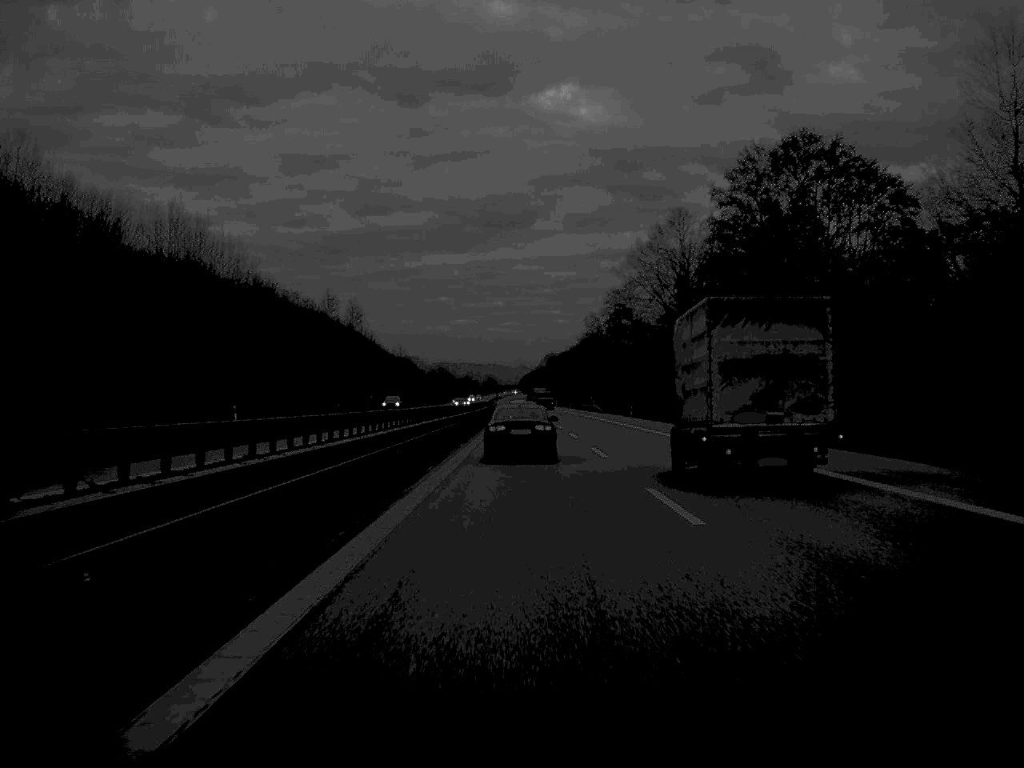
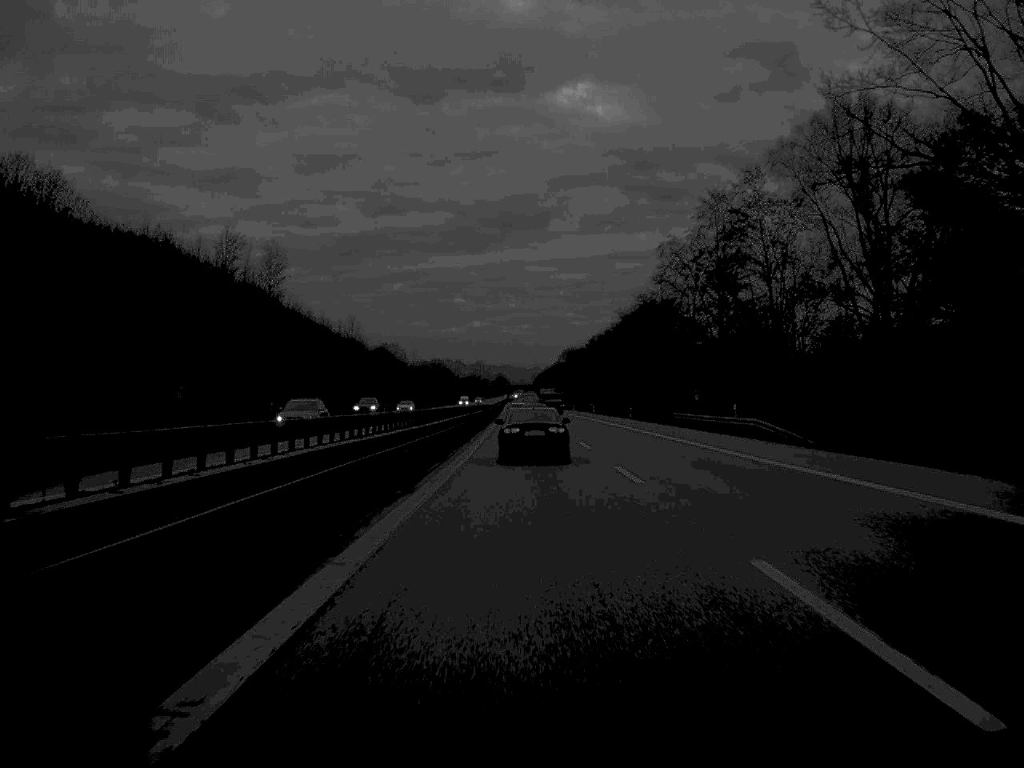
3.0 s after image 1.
(-0.4, +99.1) m; -1°
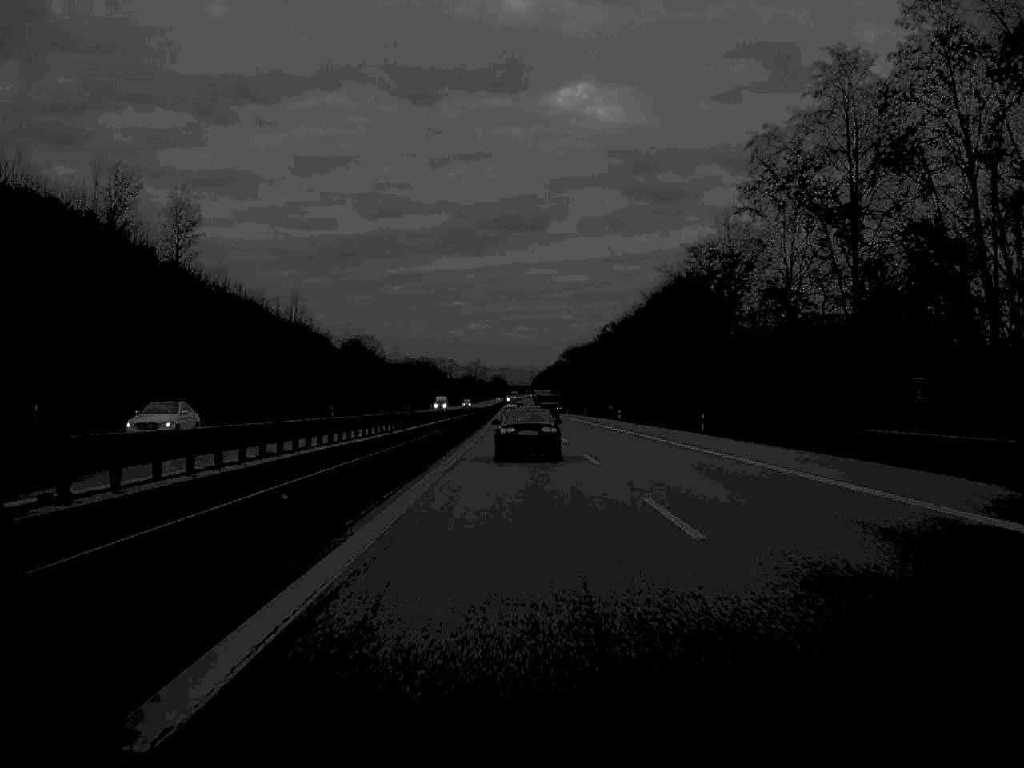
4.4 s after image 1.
(0.0, +45.7) m; 0°
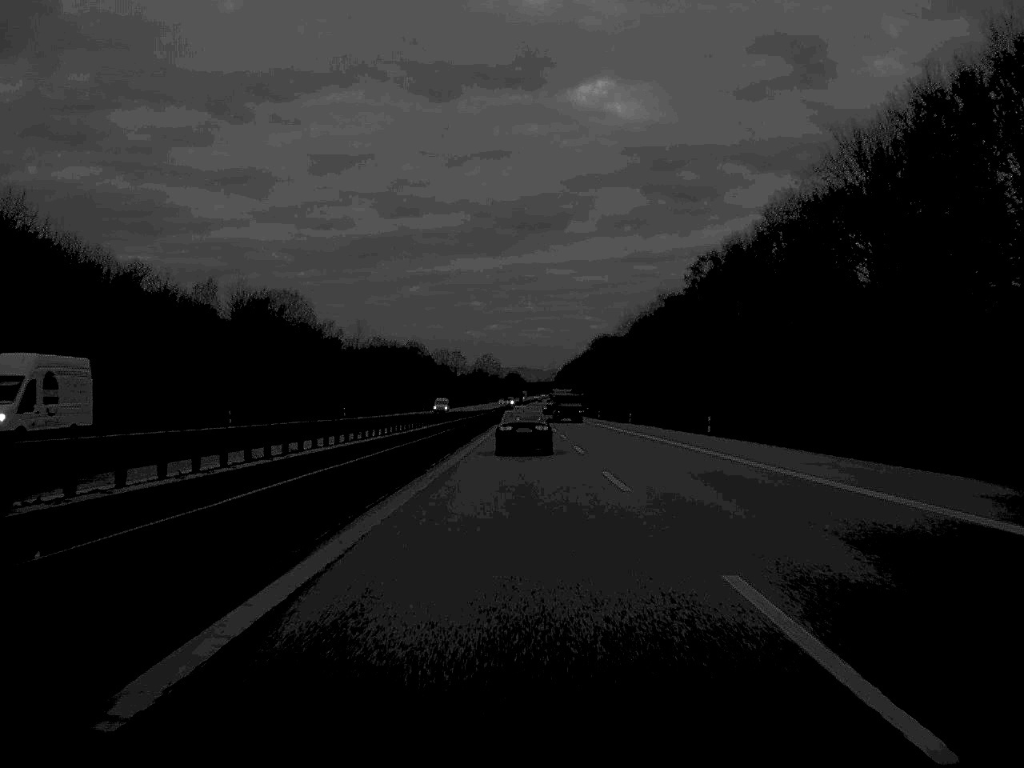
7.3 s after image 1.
(-0.8, +99.1) m; -1°
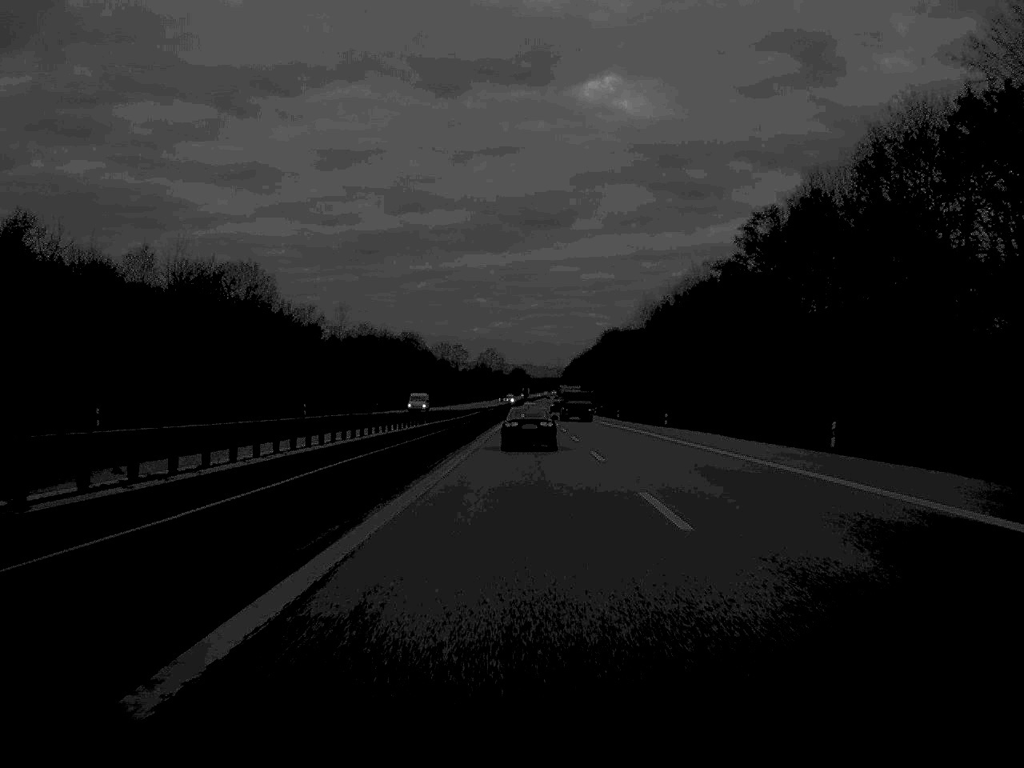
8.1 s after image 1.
(-0.1, +26.3) m; 0°
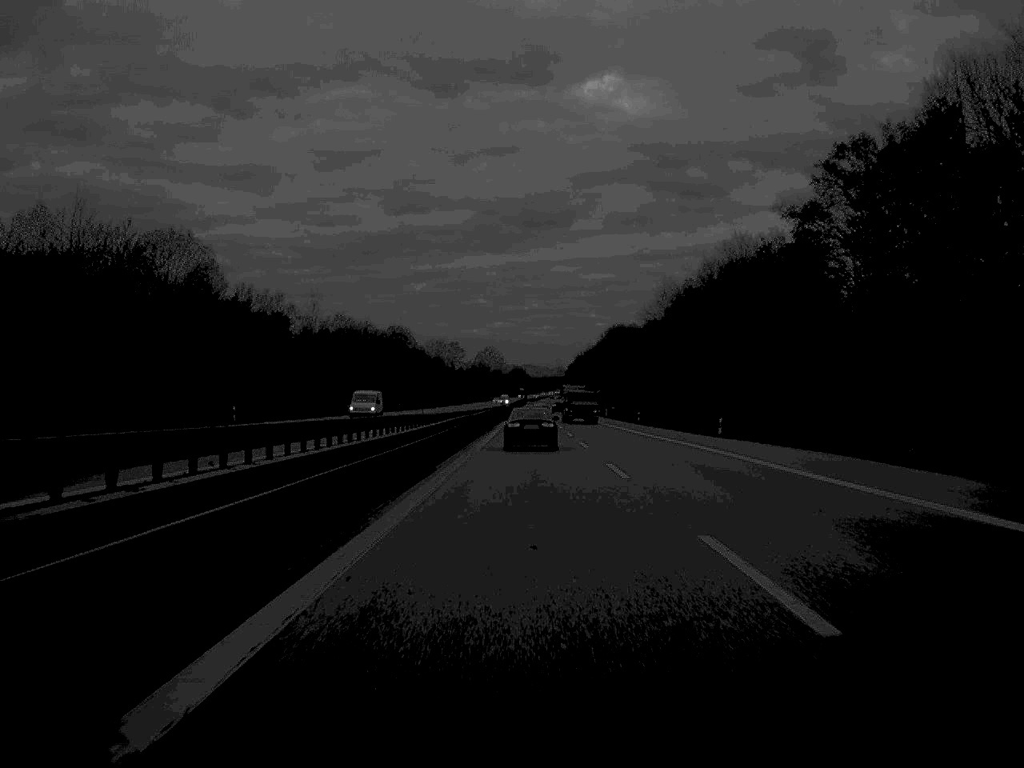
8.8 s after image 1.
(0.0, +24.3) m; 0°
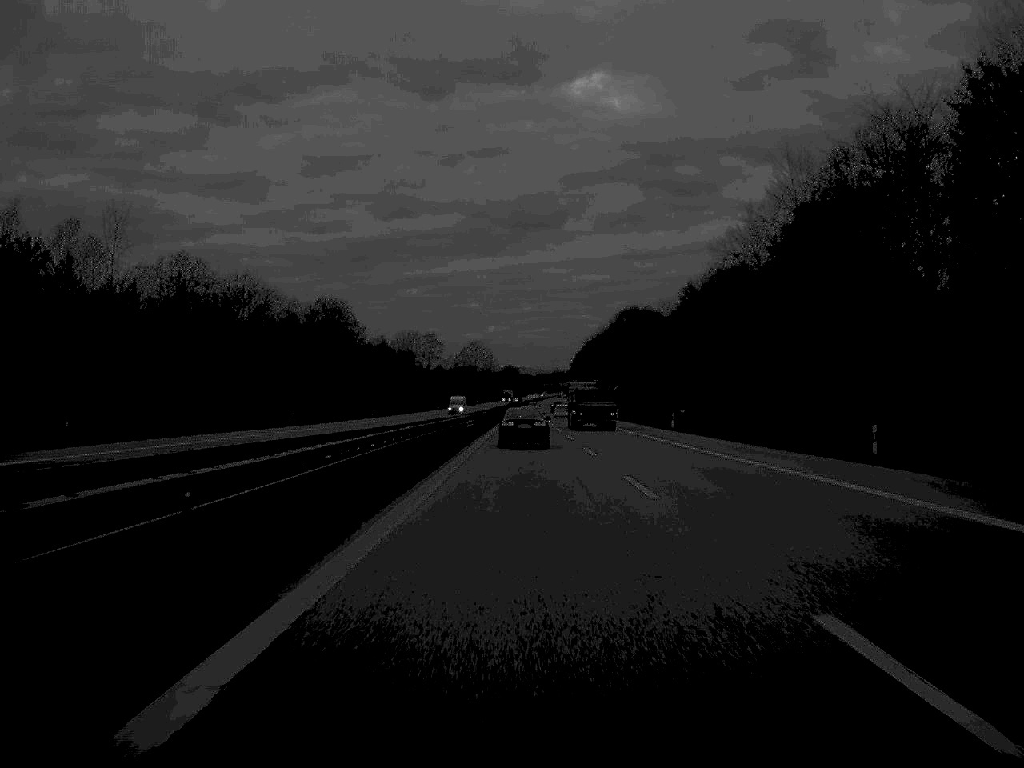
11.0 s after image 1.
(+0.2, +77.9) m; 0°
